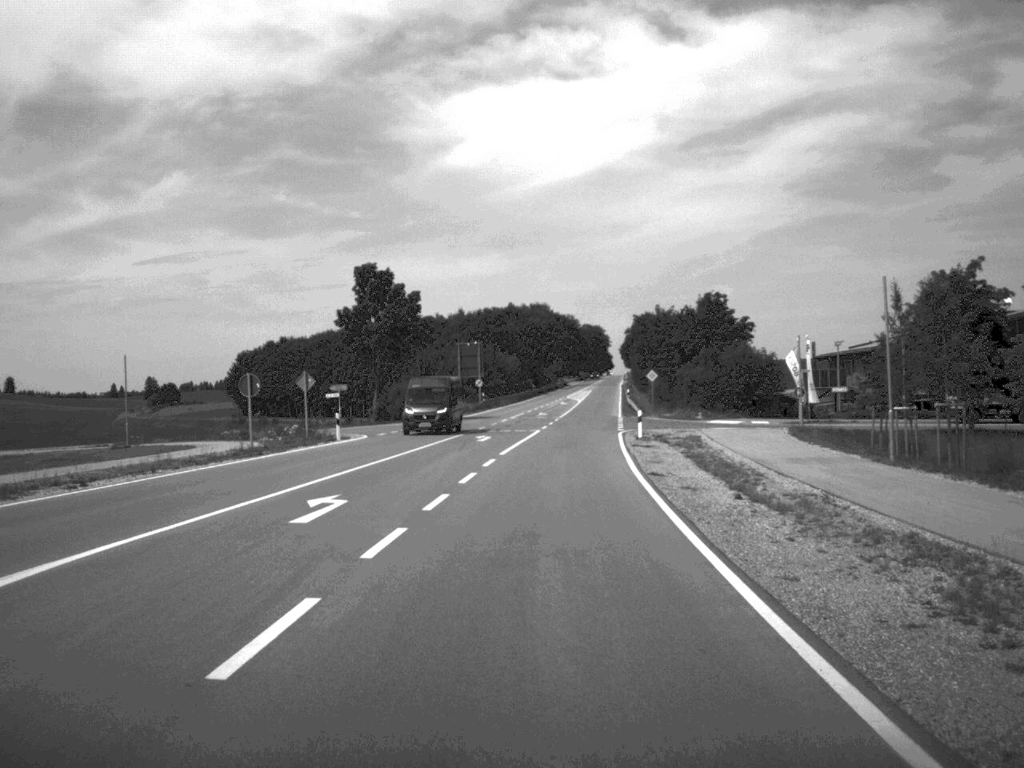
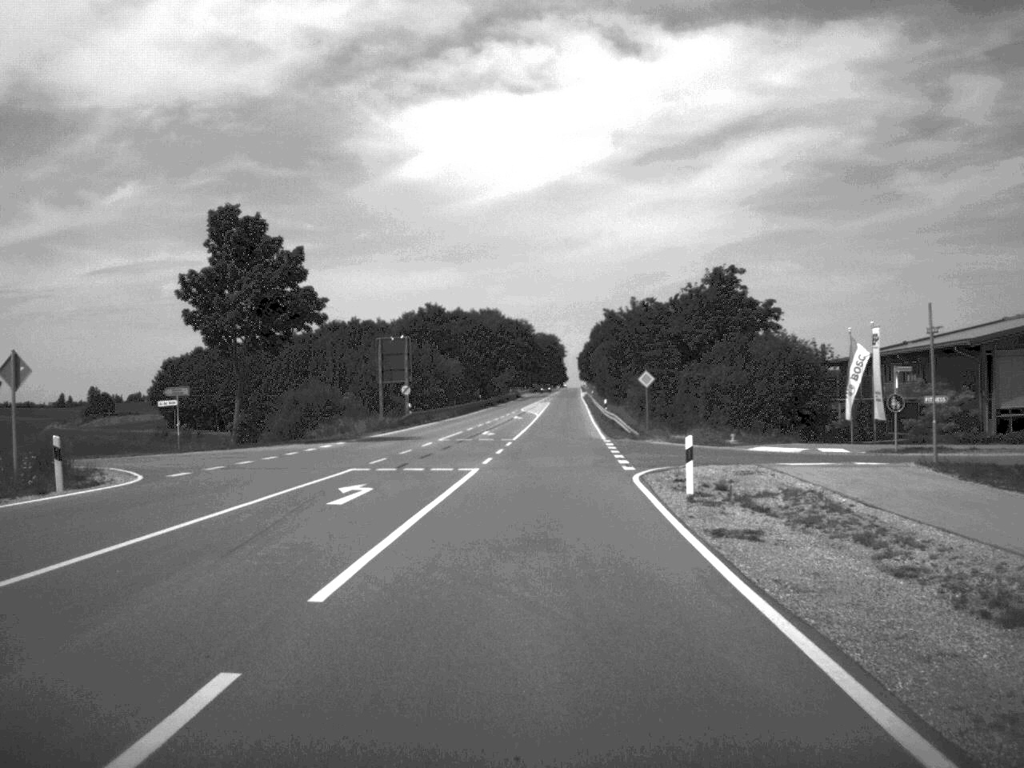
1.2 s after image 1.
(+0.5, +26.1) m; +2°
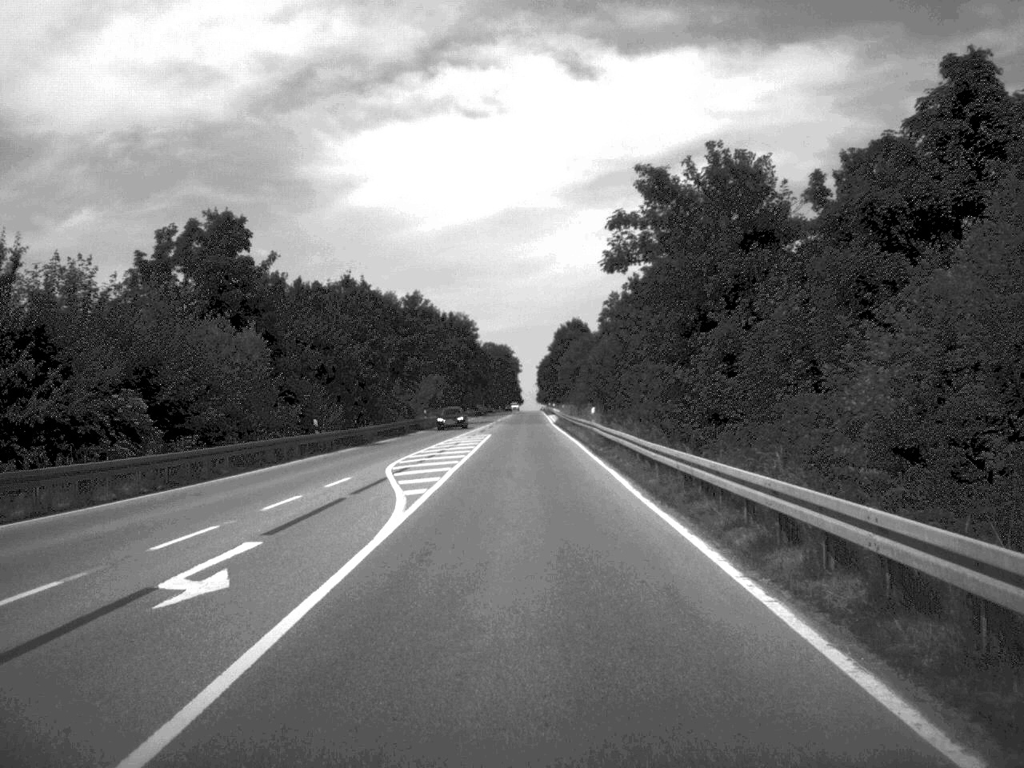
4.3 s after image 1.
(+1.9, +72.7) m; +2°
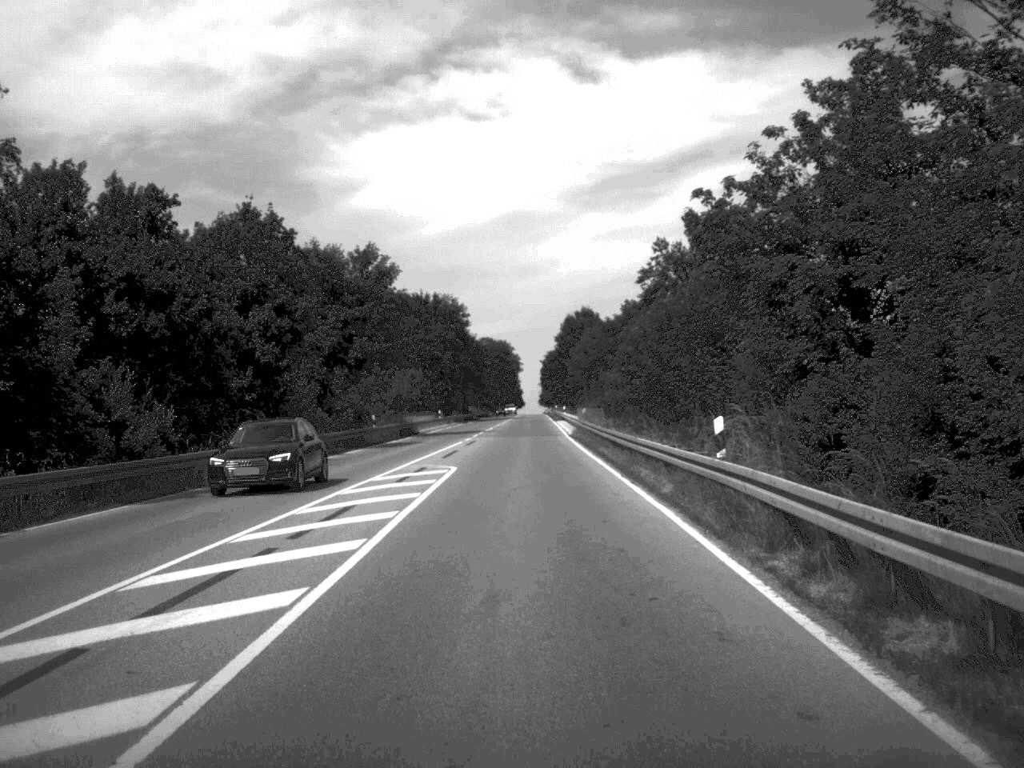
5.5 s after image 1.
(0.0, +31.7) m; 0°
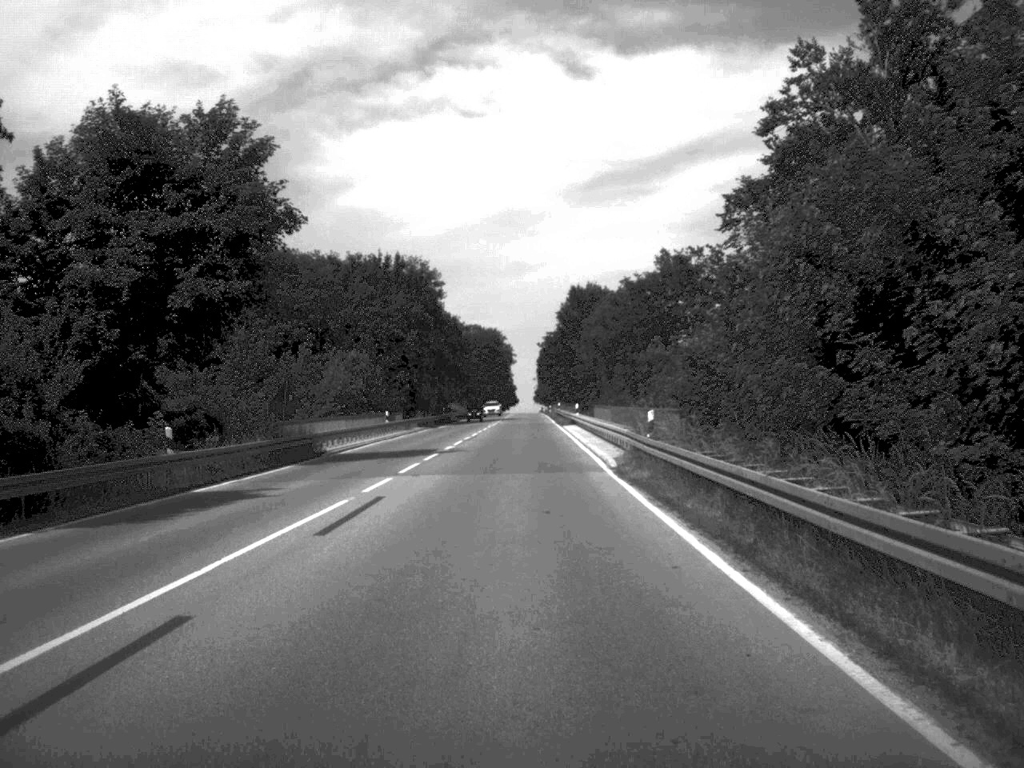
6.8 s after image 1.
(+0.1, +34.2) m; 0°
